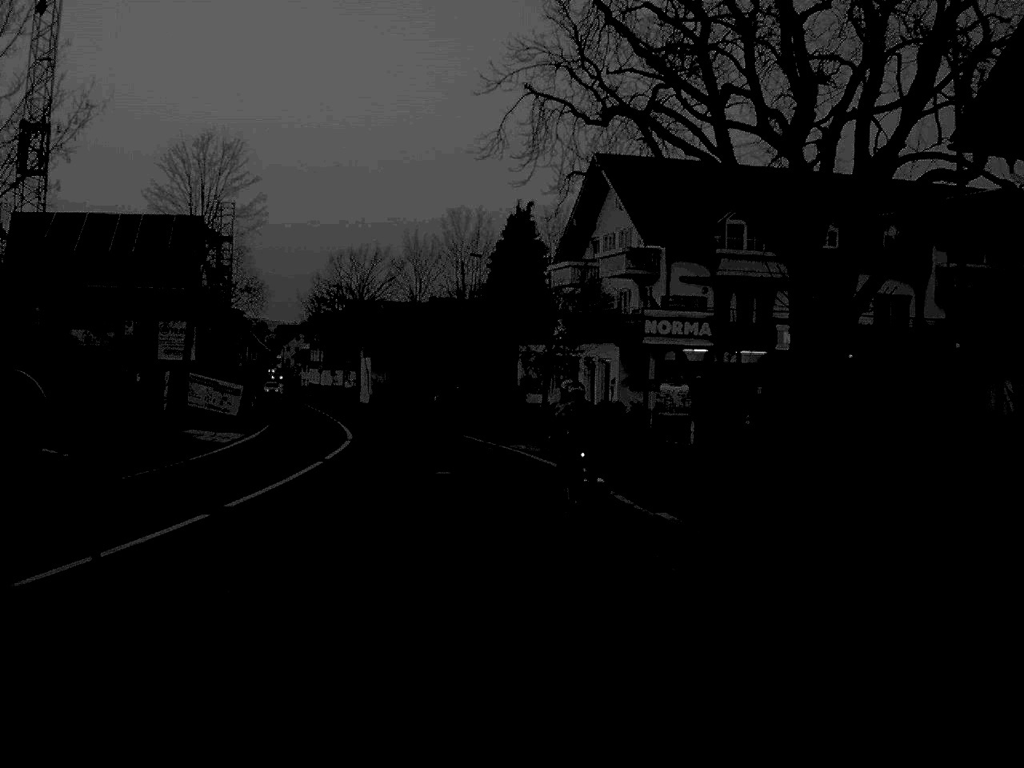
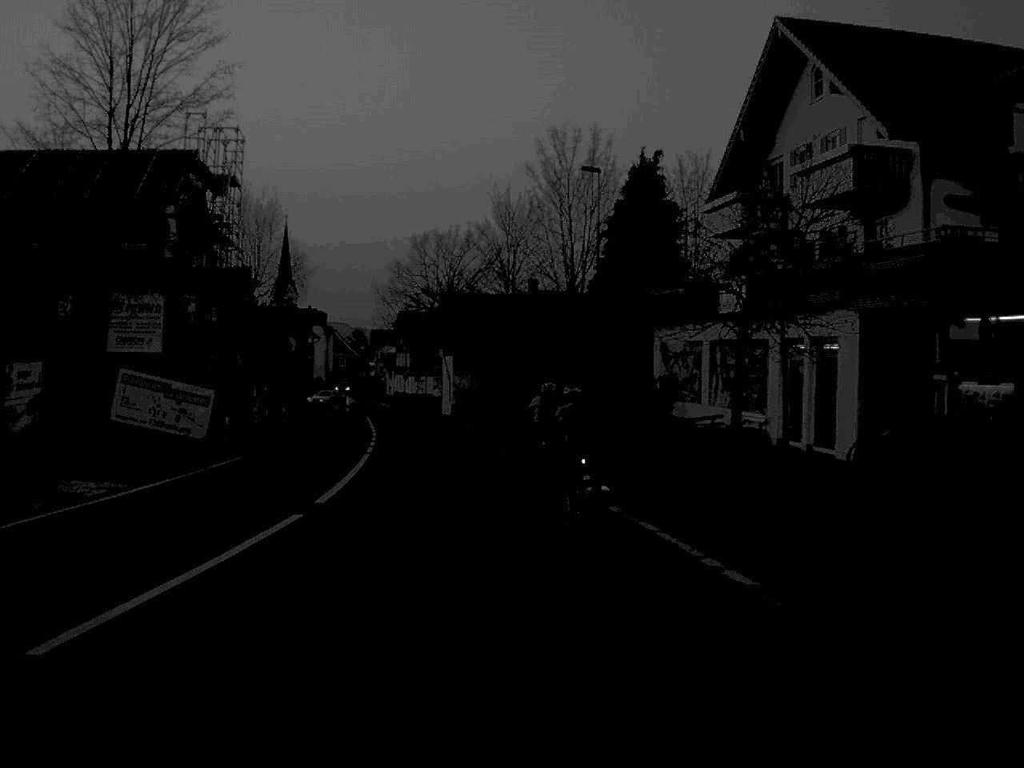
(-1.0, +23.3) m; -5°
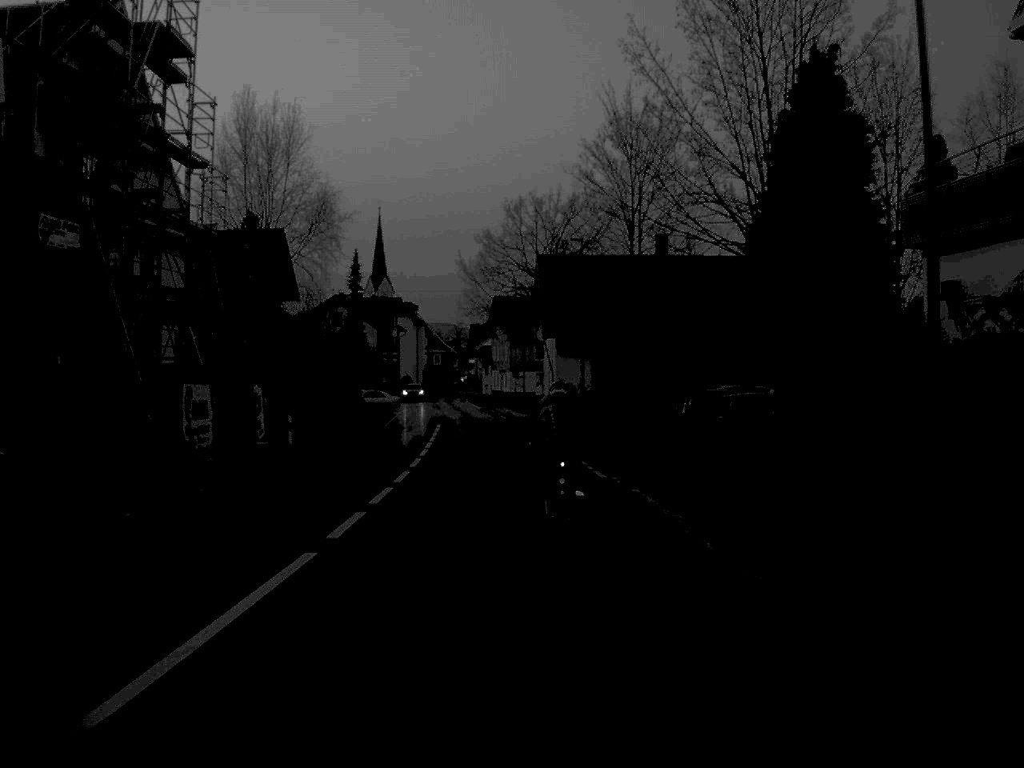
(-0.9, +21.9) m; -5°
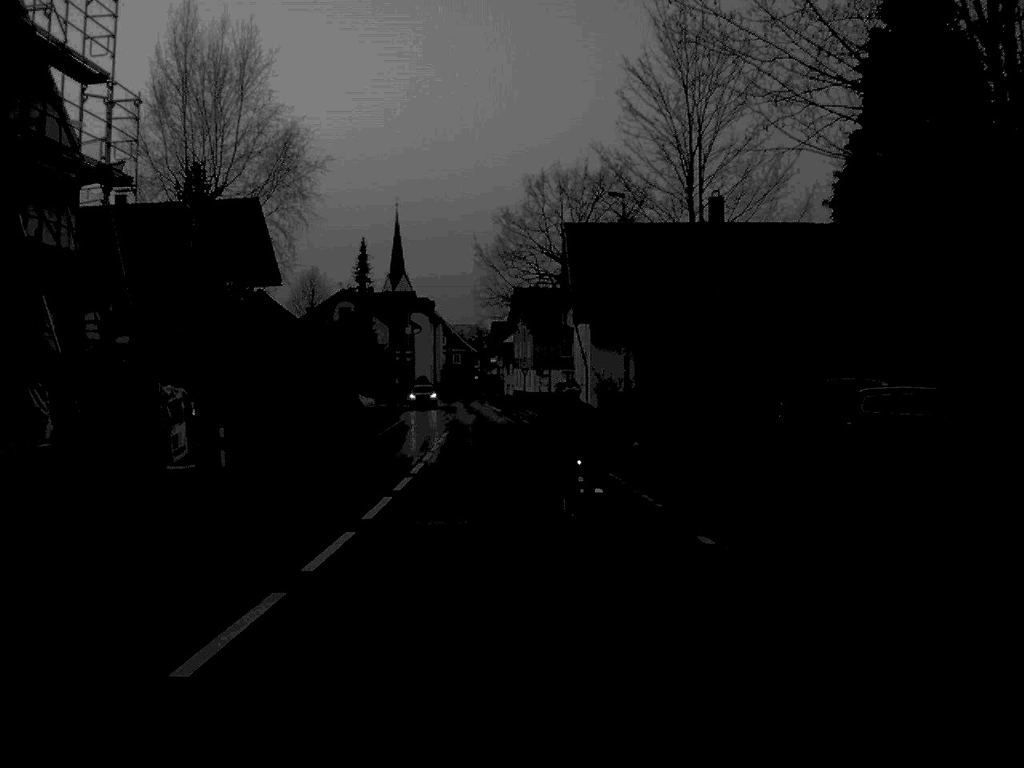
(-0.1, +11.5) m; -1°
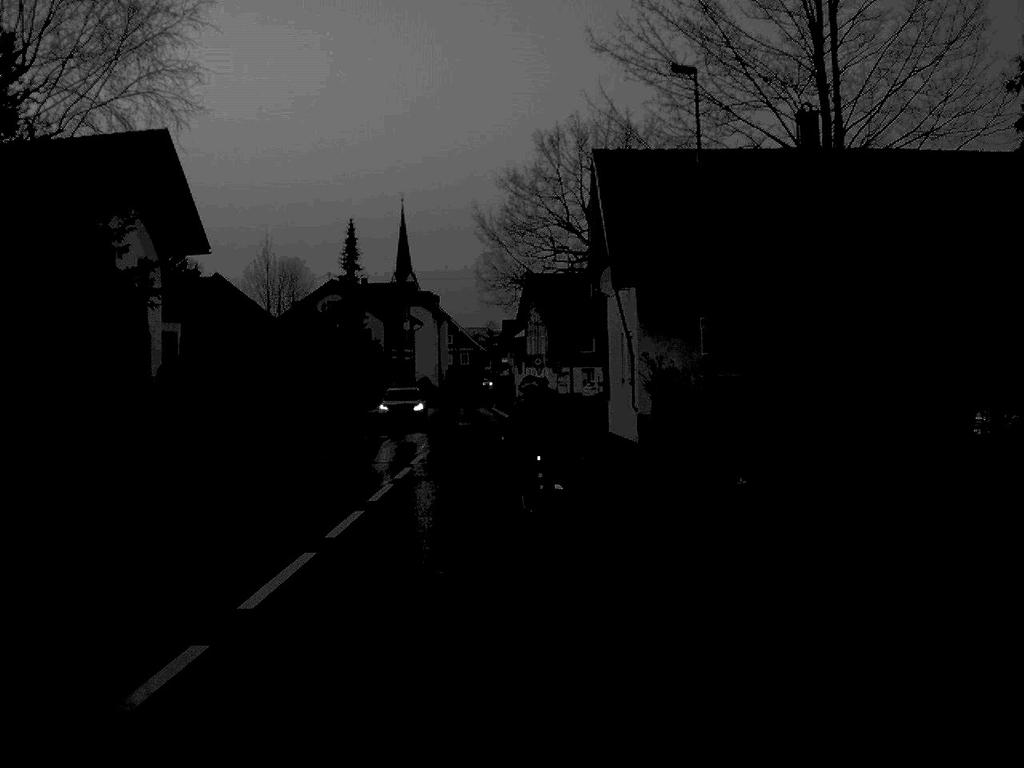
(0.0, +15.7) m; -1°
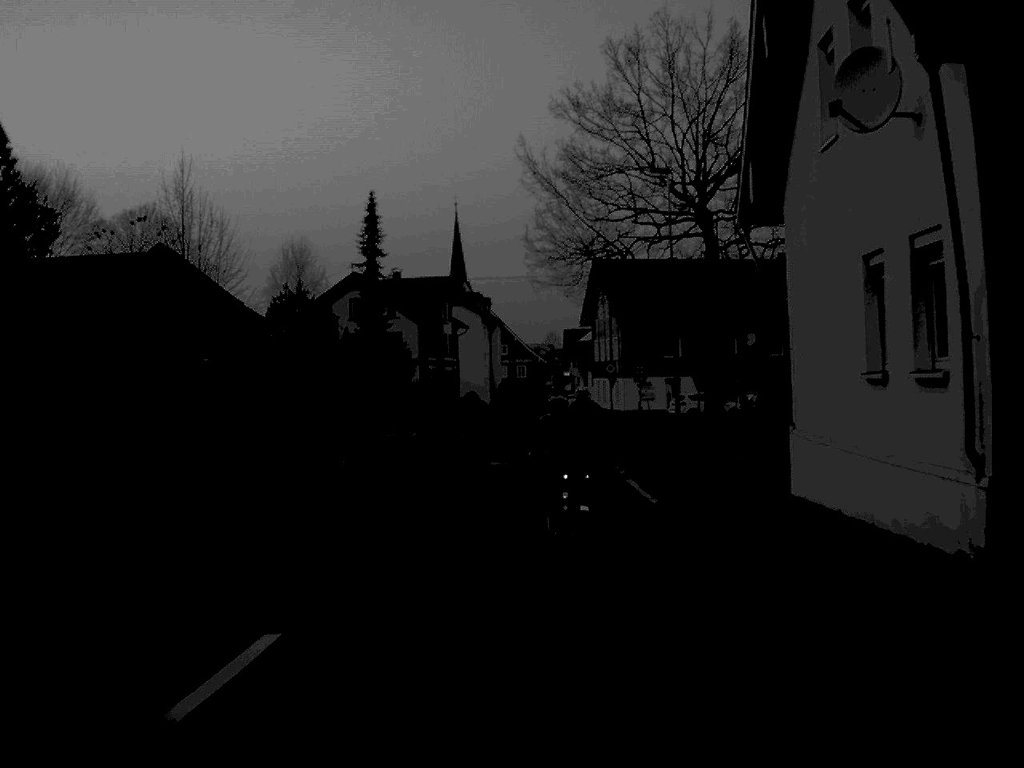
(-0.3, +21.9) m; -3°
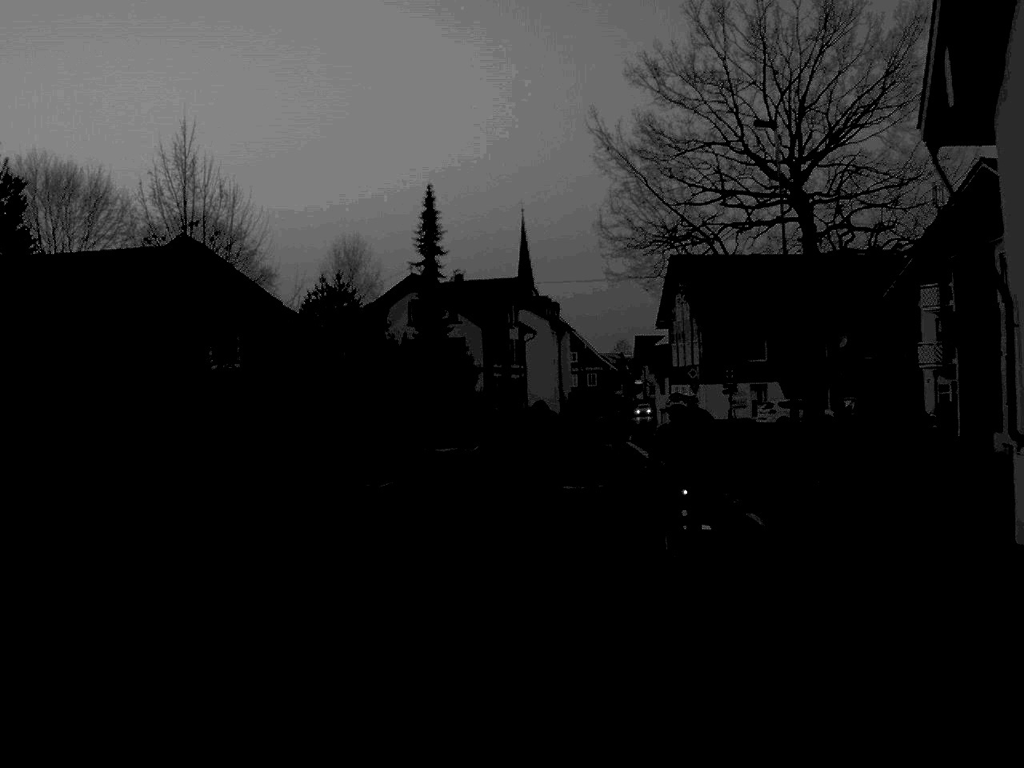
(-0.2, +6.5) m; -3°
